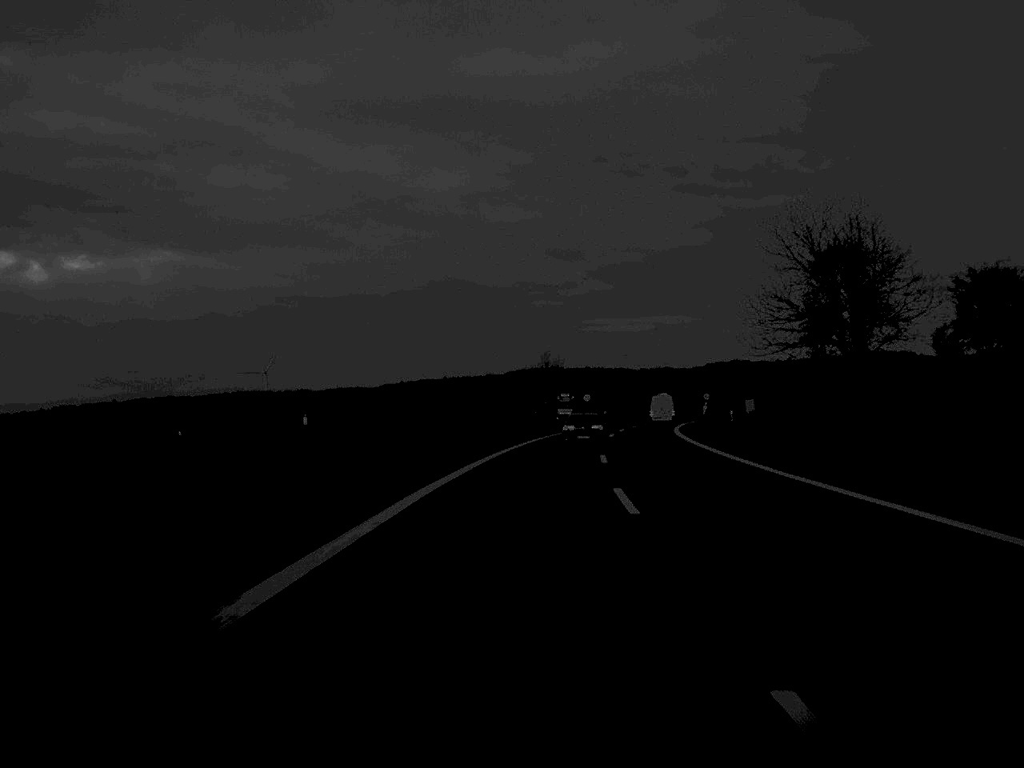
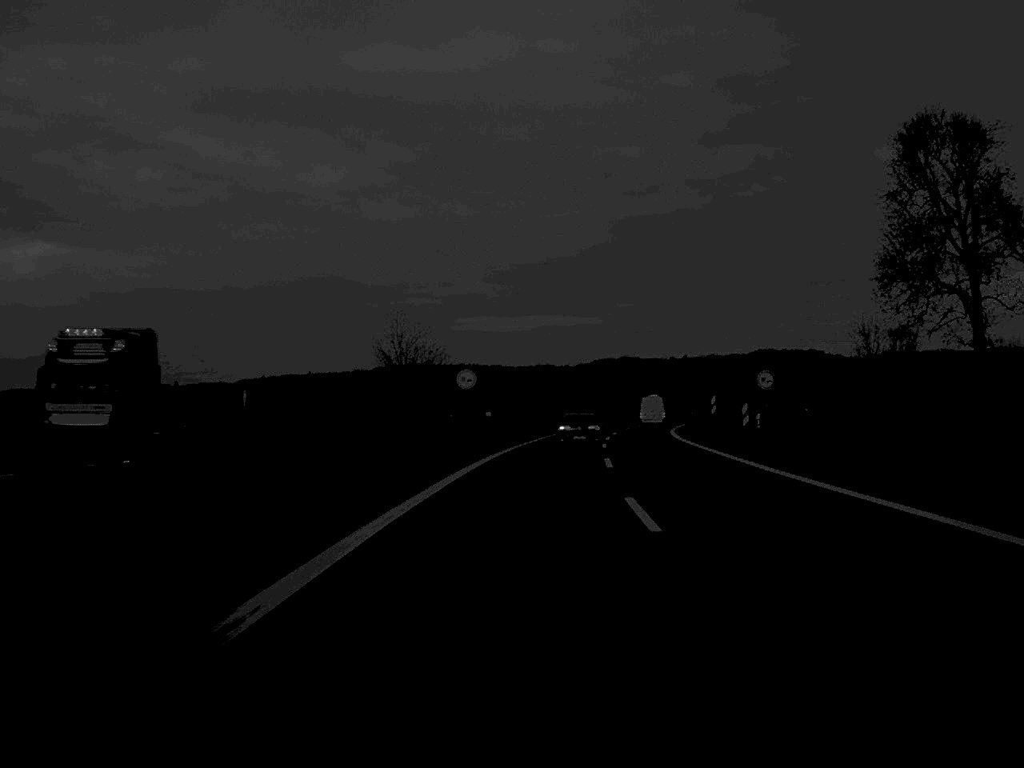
(+3.4, +73.8) m; +6°
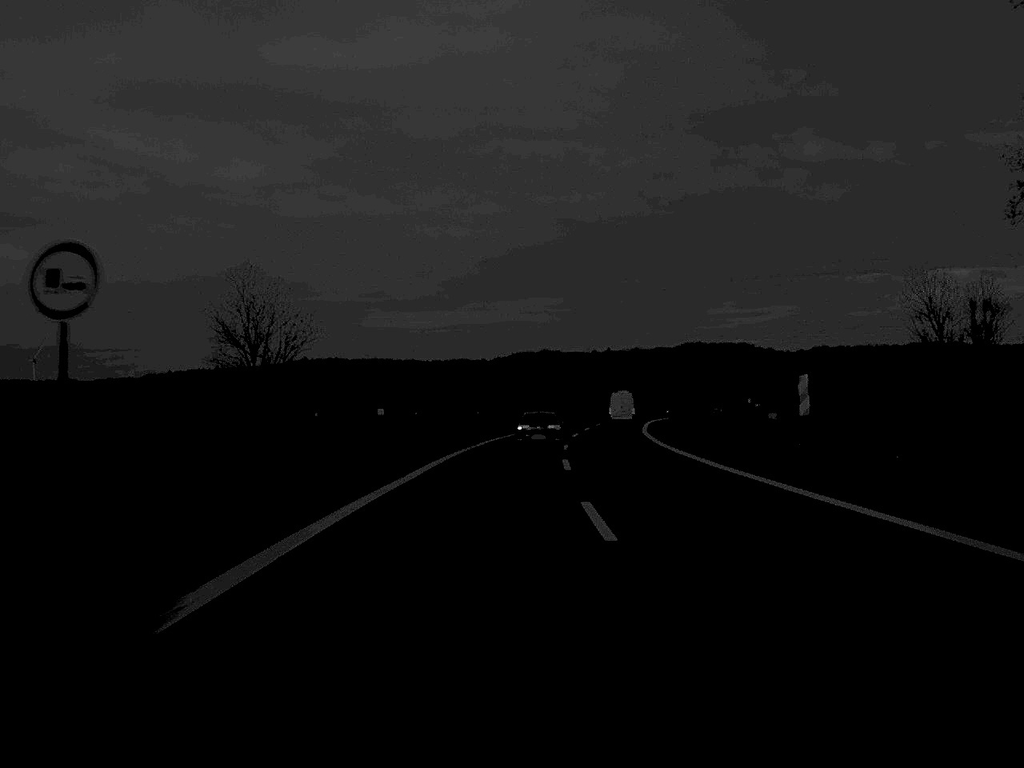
(+1.2, +36.7) m; +4°
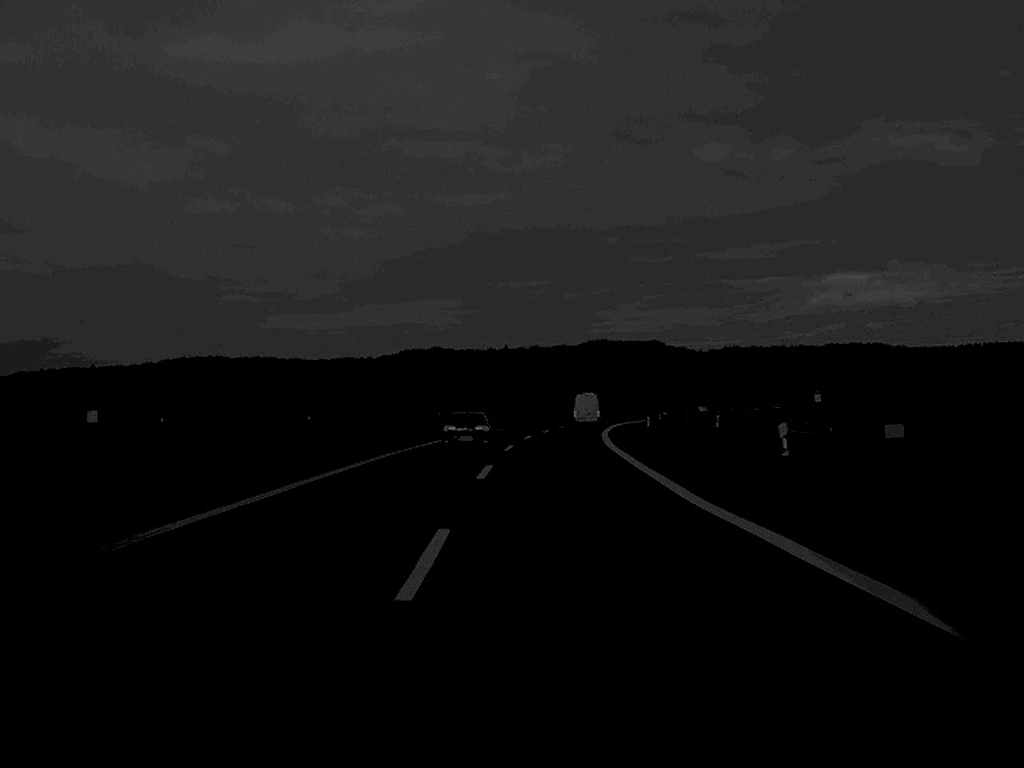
(+2.6, +57.2) m; +5°
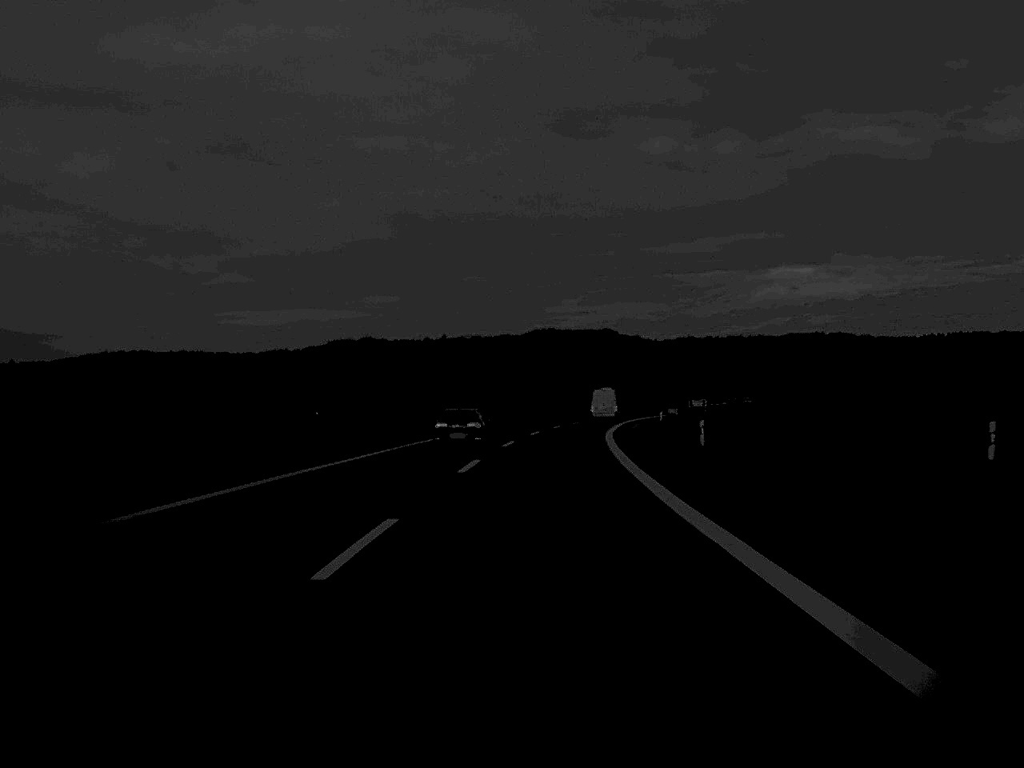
(+1.3, +52.4) m; +3°
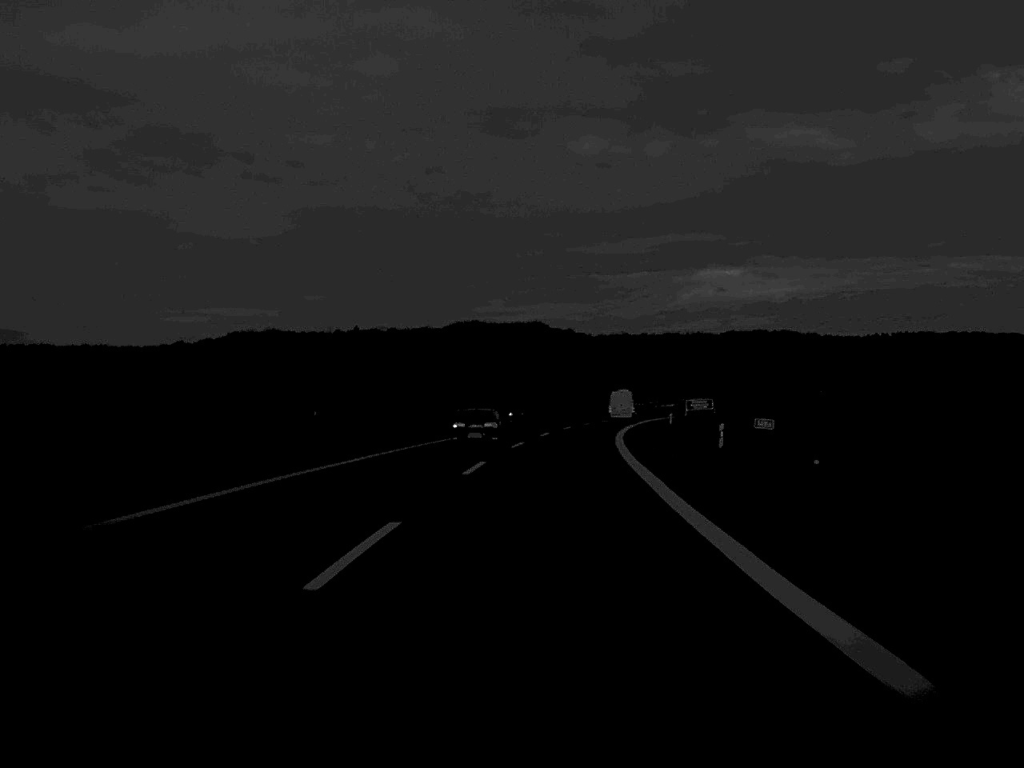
(+1.4, +53.4) m; +3°
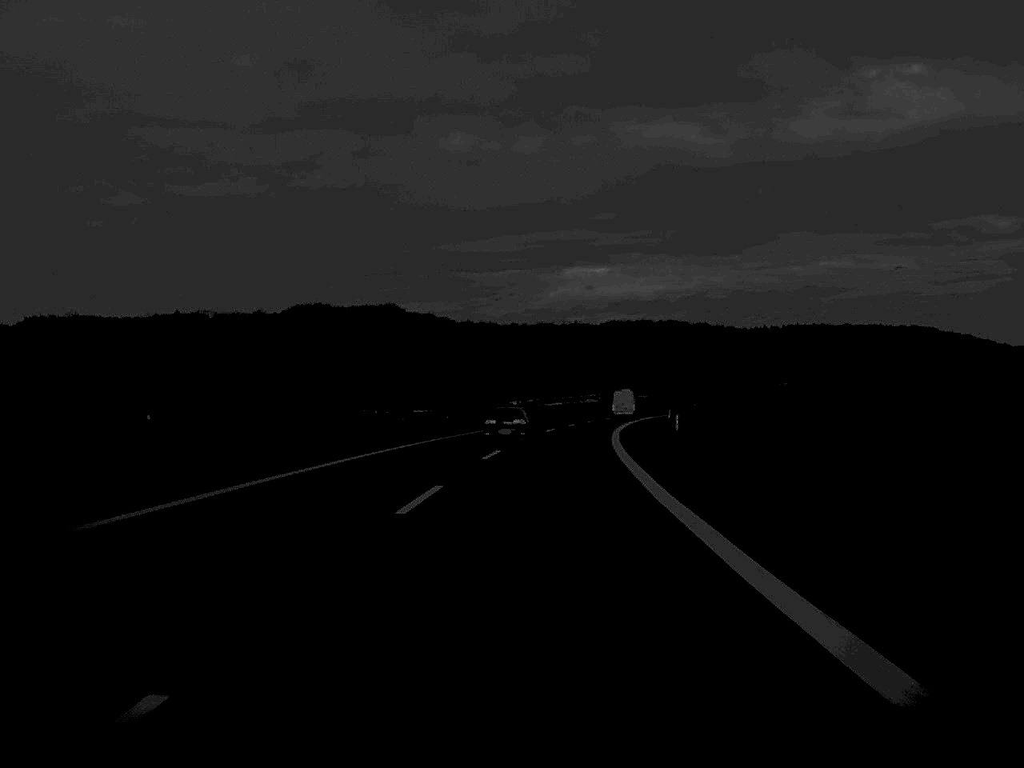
(+4.2, +80.3) m; +6°
